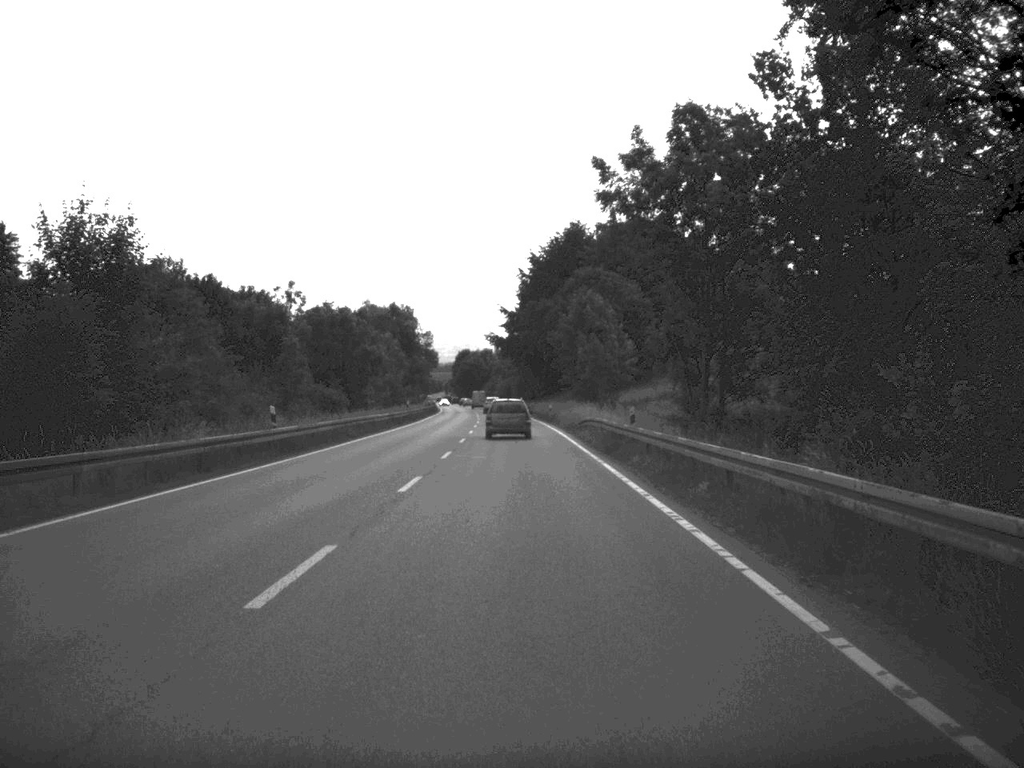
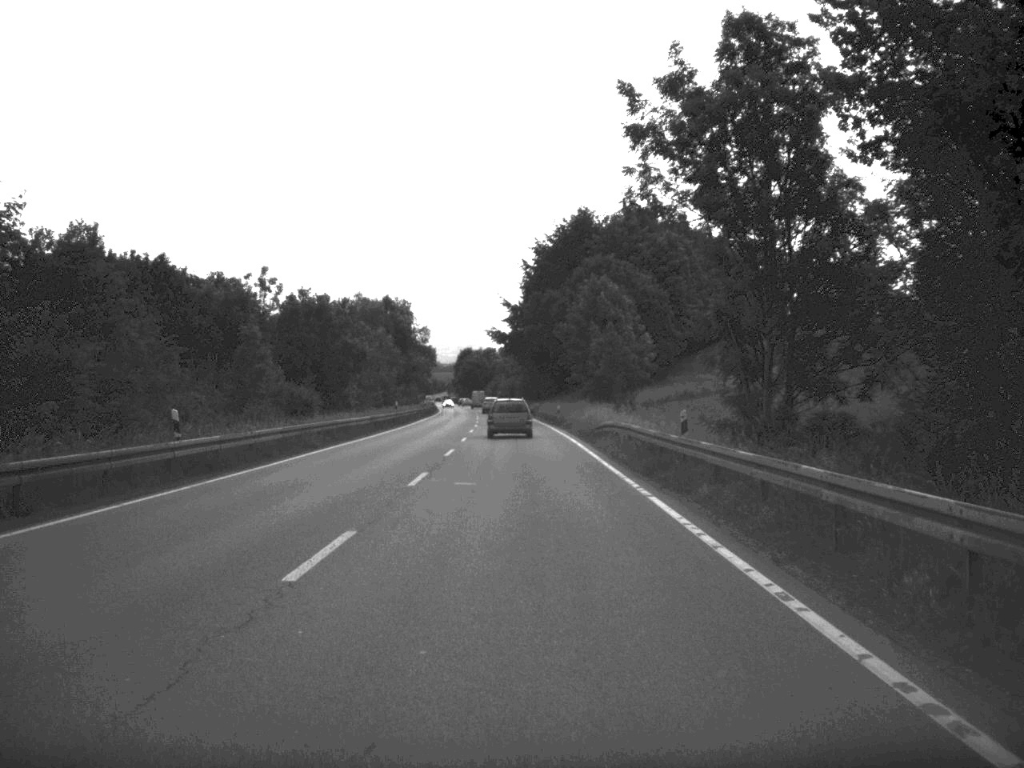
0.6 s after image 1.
(0.0, +10.4) m; 0°
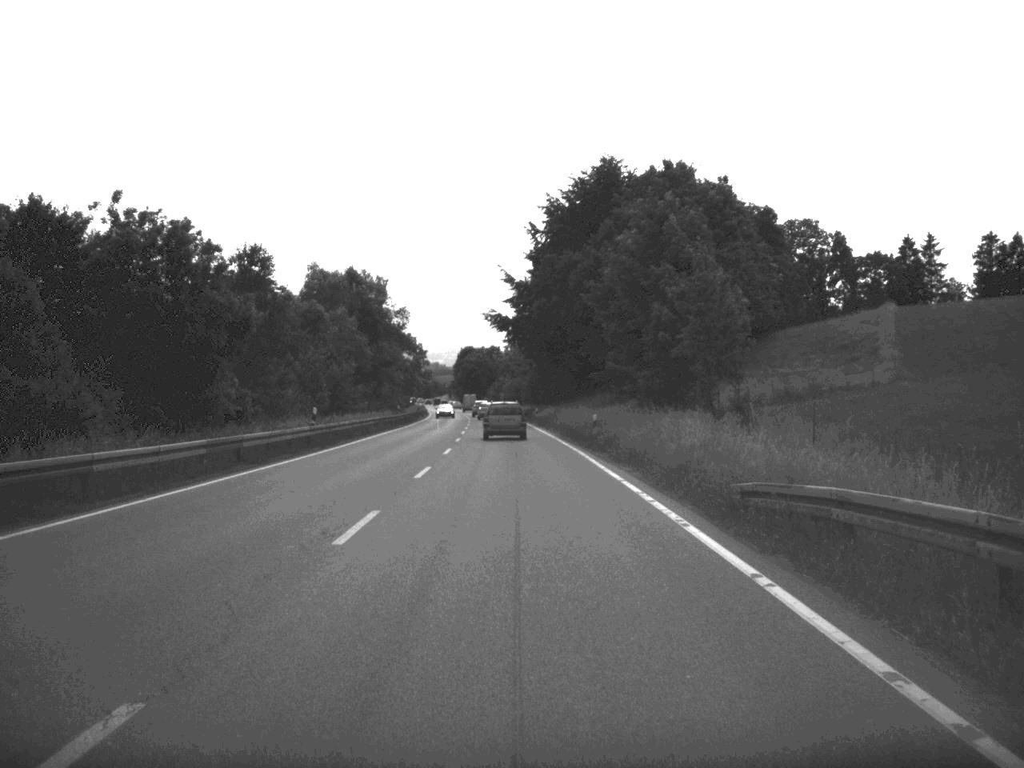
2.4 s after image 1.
(-0.1, +32.2) m; 0°
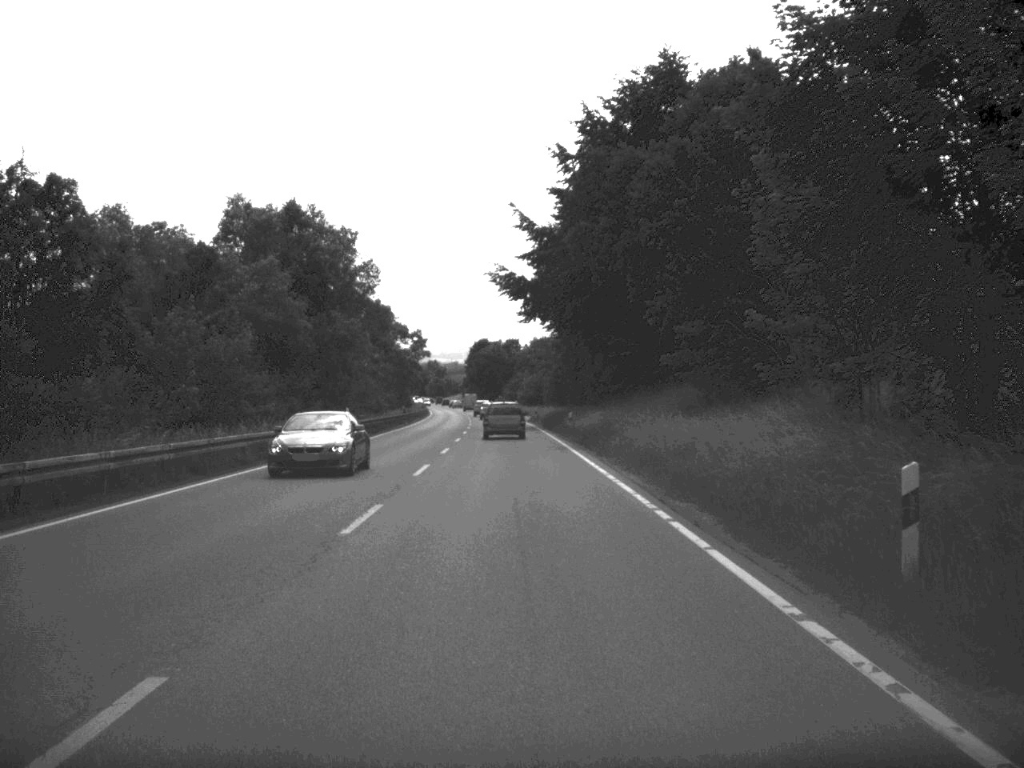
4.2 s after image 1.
(-0.3, +34.5) m; -1°
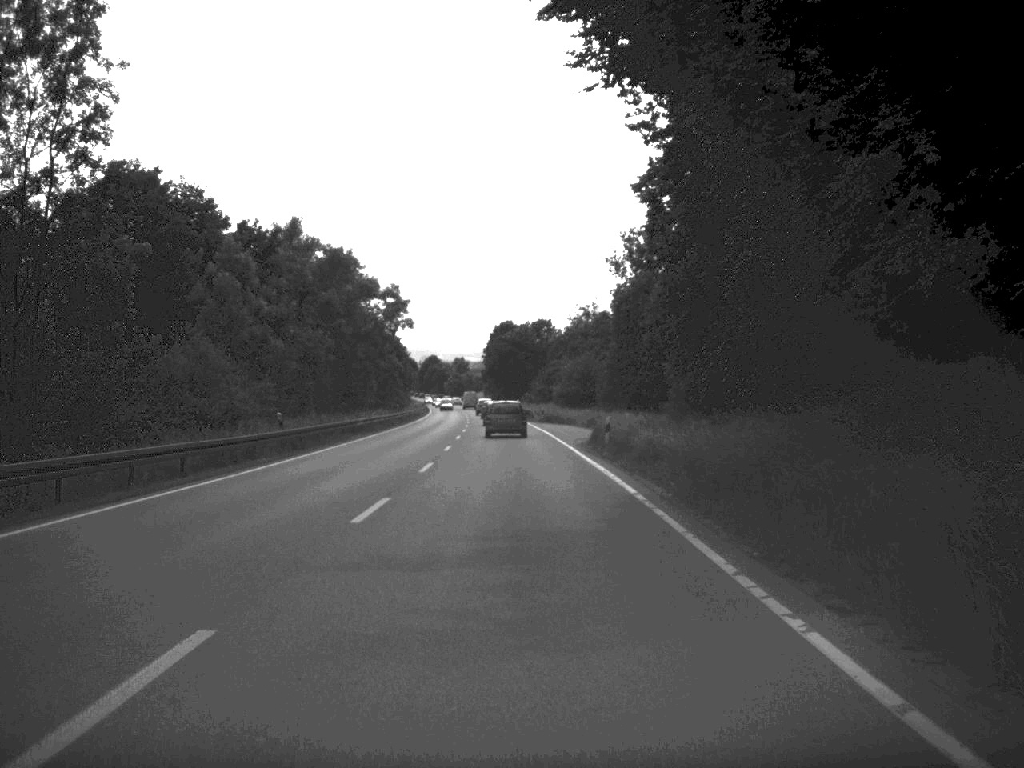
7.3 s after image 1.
(-0.8, +57.4) m; -1°
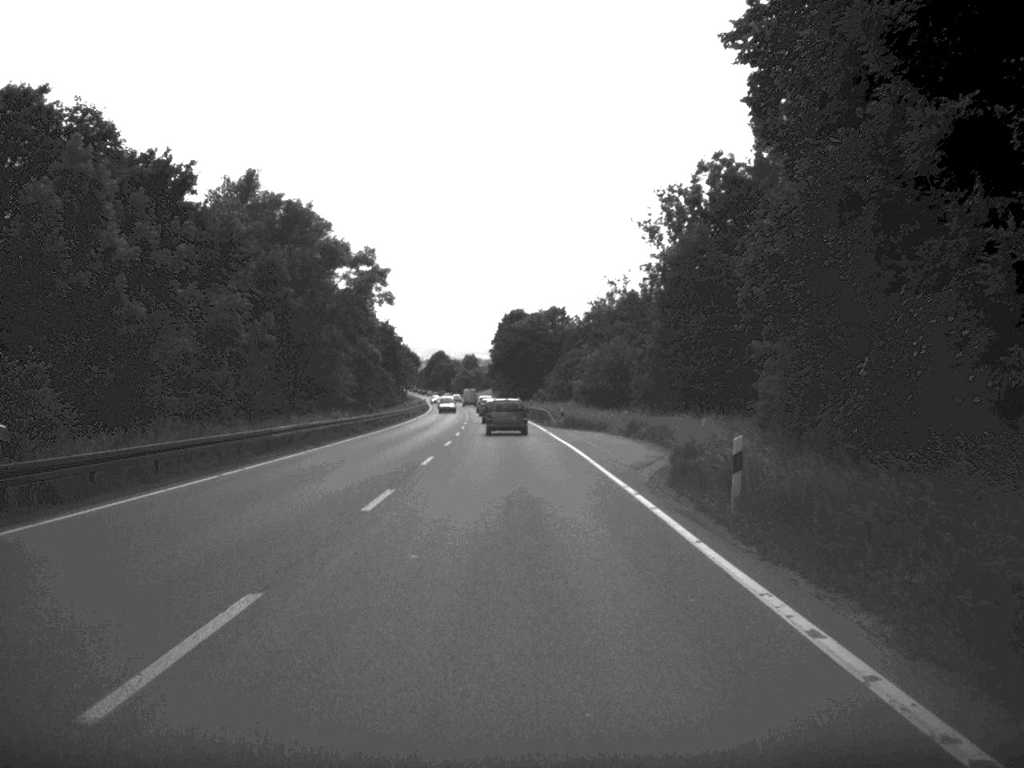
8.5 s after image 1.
(-0.1, +21.9) m; -1°
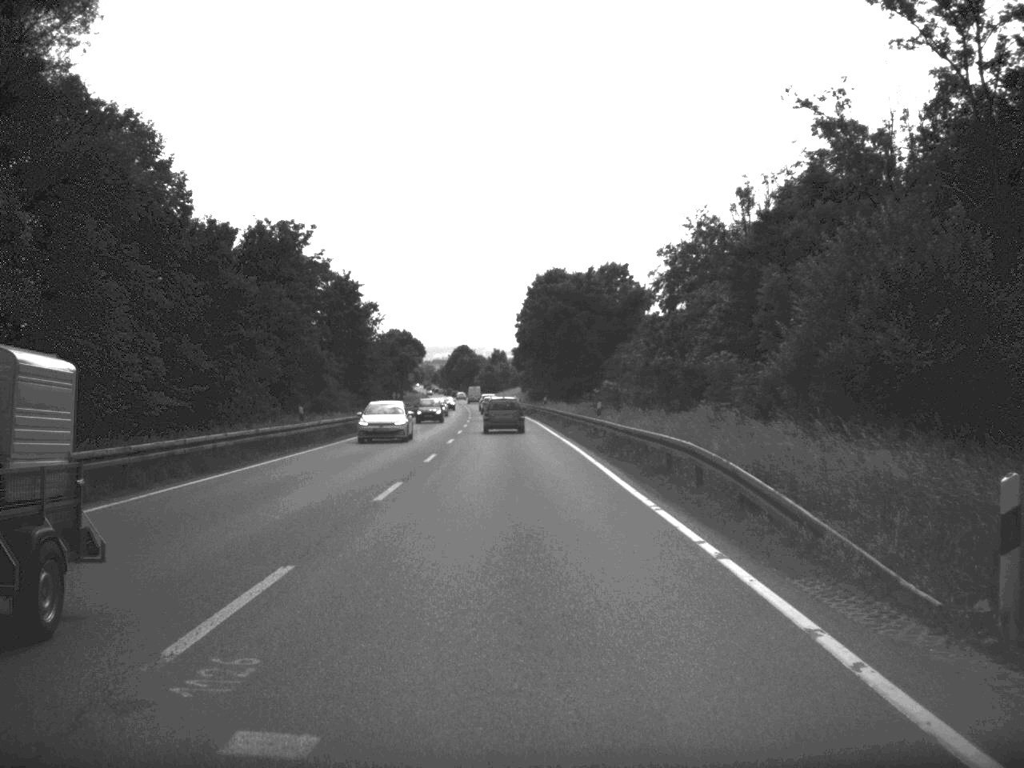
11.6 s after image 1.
(-0.9, +57.7) m; -2°
